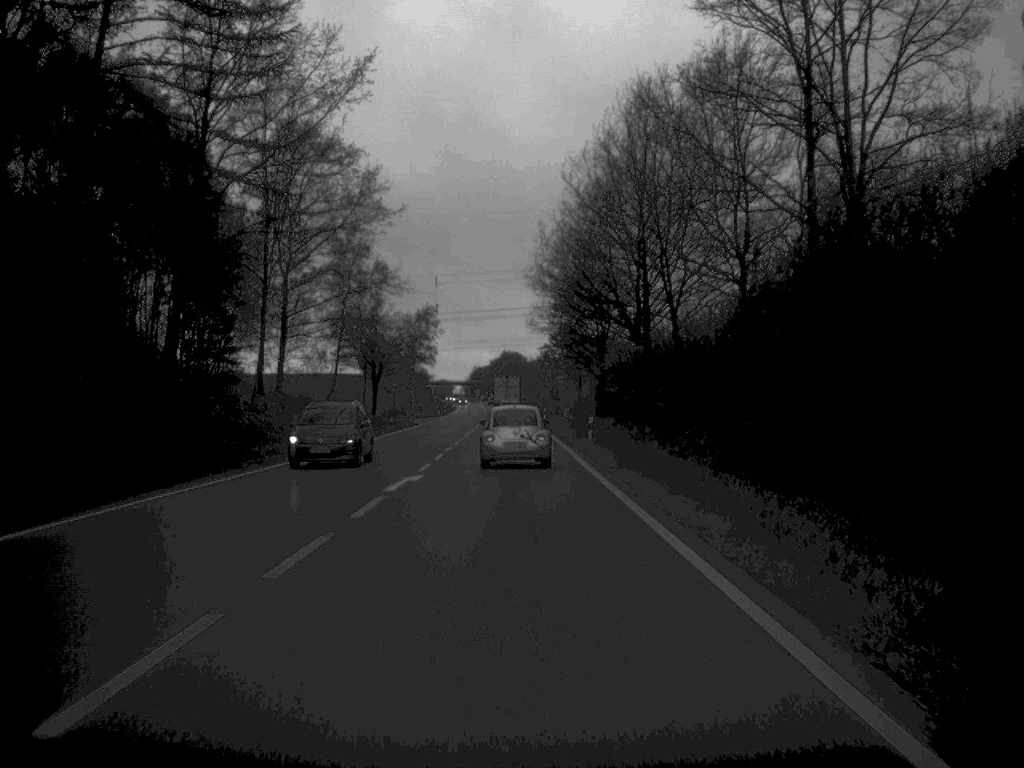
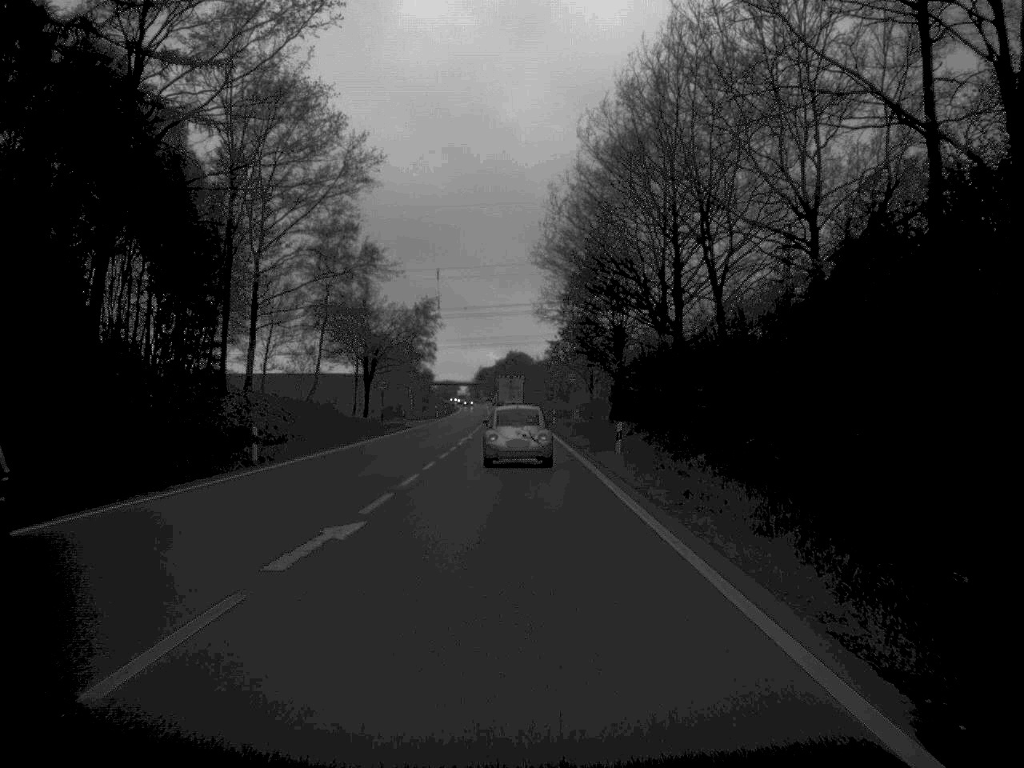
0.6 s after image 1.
(0.0, +11.0) m; 0°
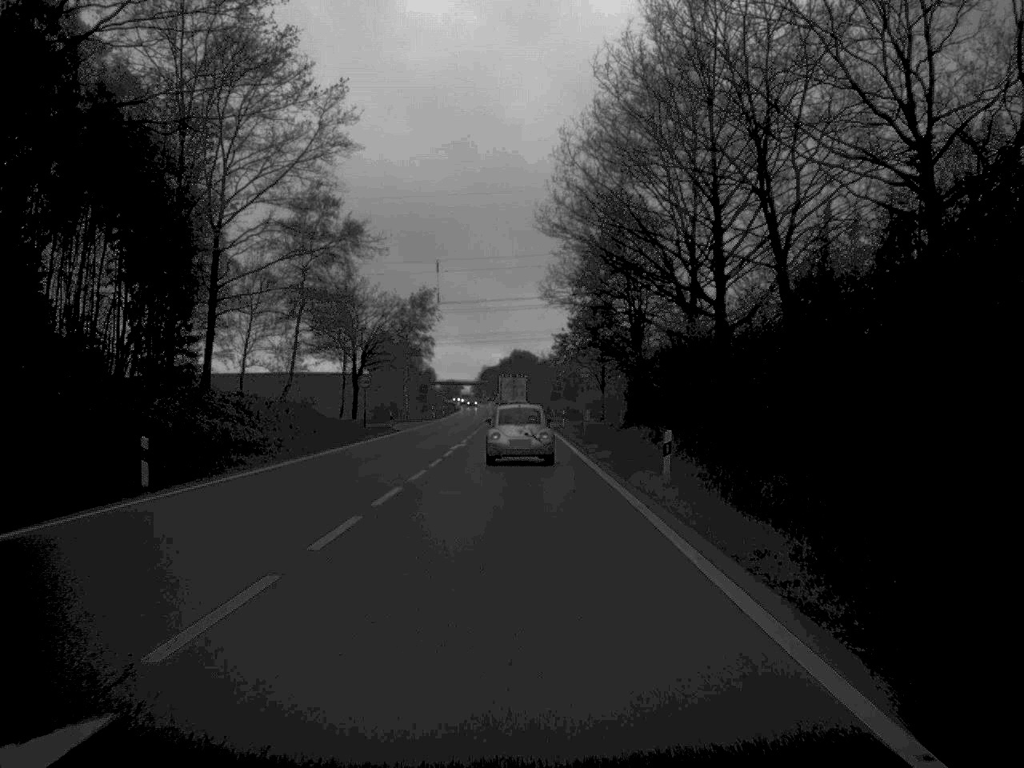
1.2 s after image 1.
(0.0, +10.6) m; 0°
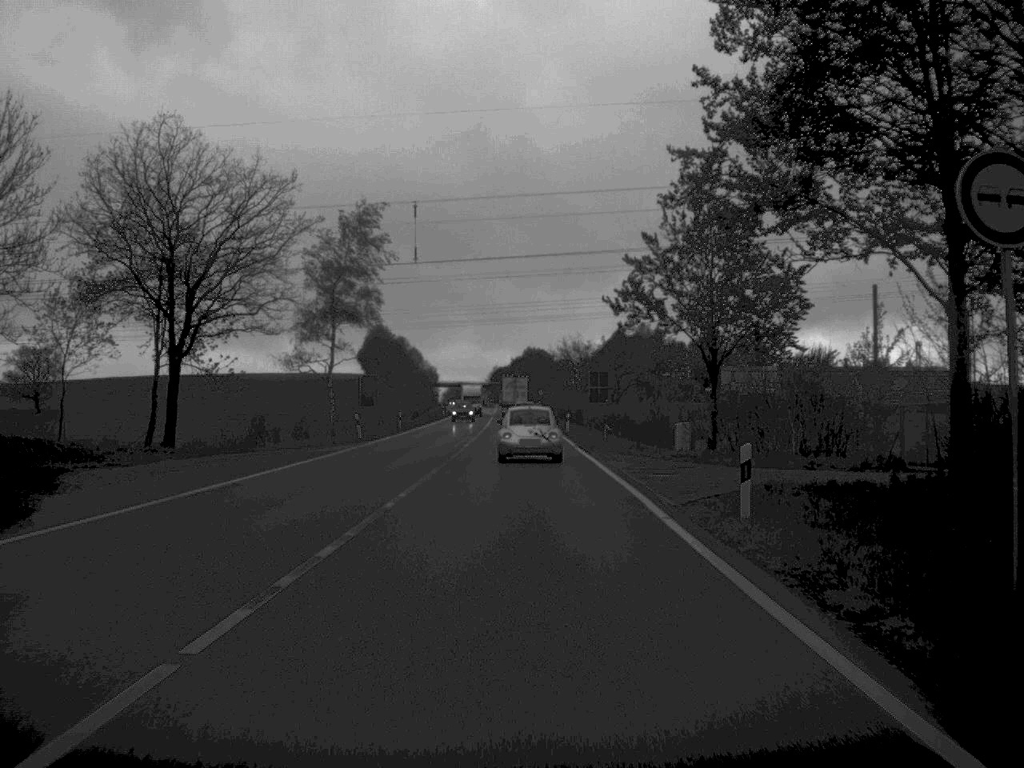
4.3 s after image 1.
(-0.5, +57.1) m; -1°
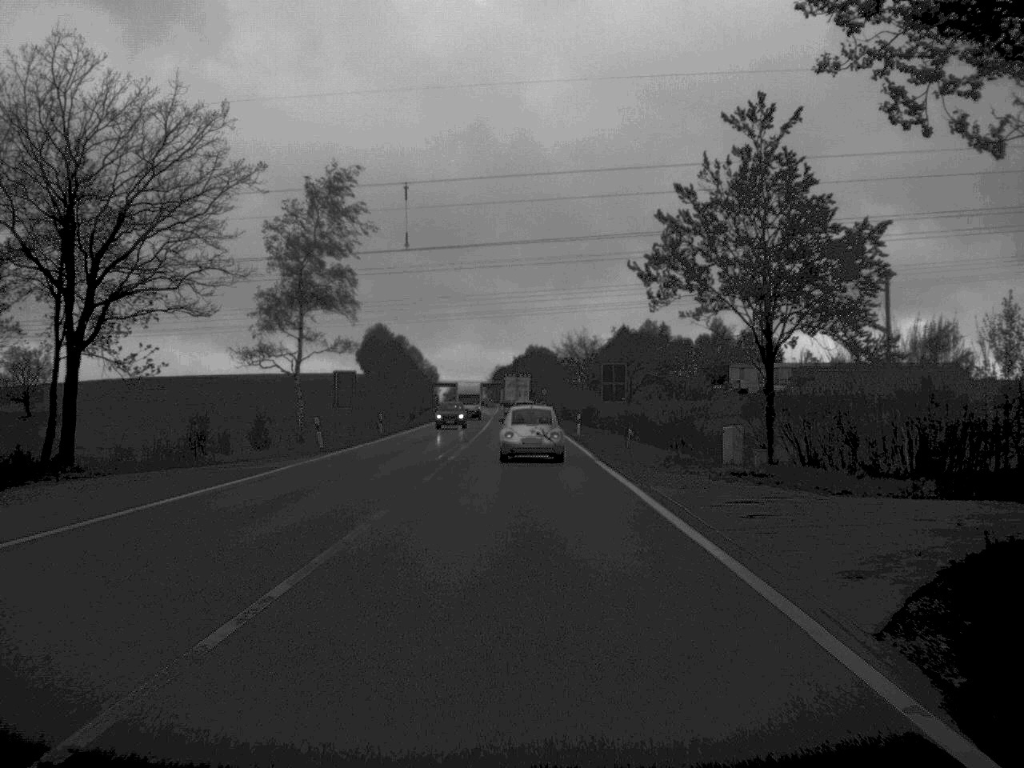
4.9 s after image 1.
(0.0, +11.1) m; 0°
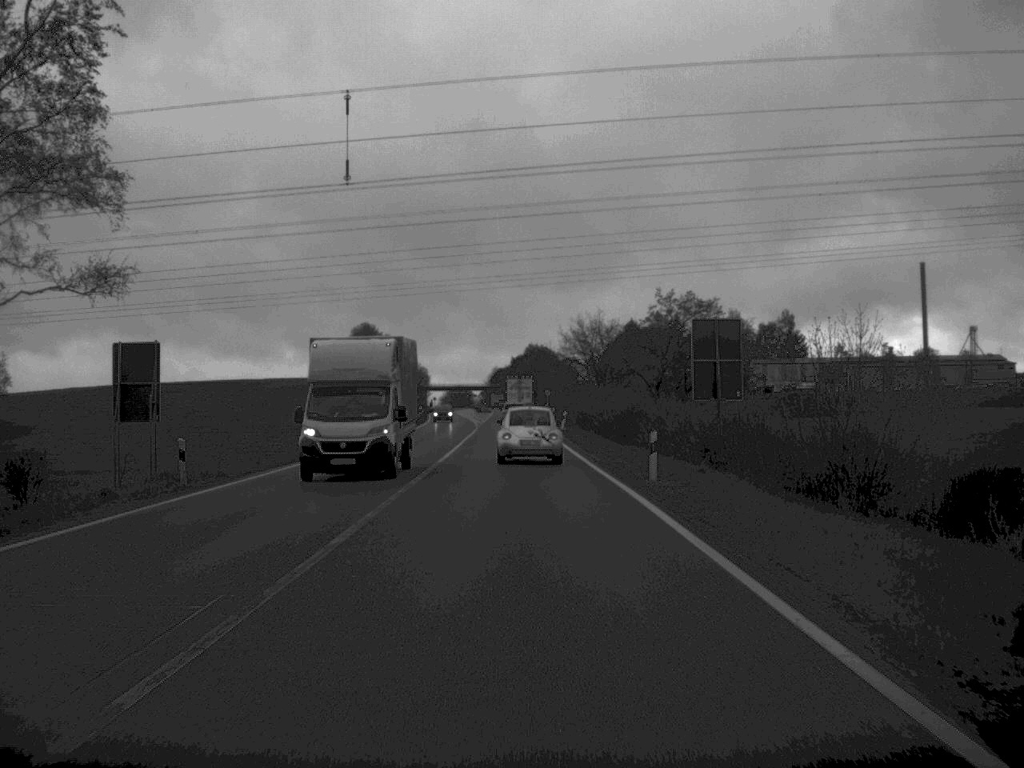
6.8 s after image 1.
(-0.1, +36.6) m; 0°
